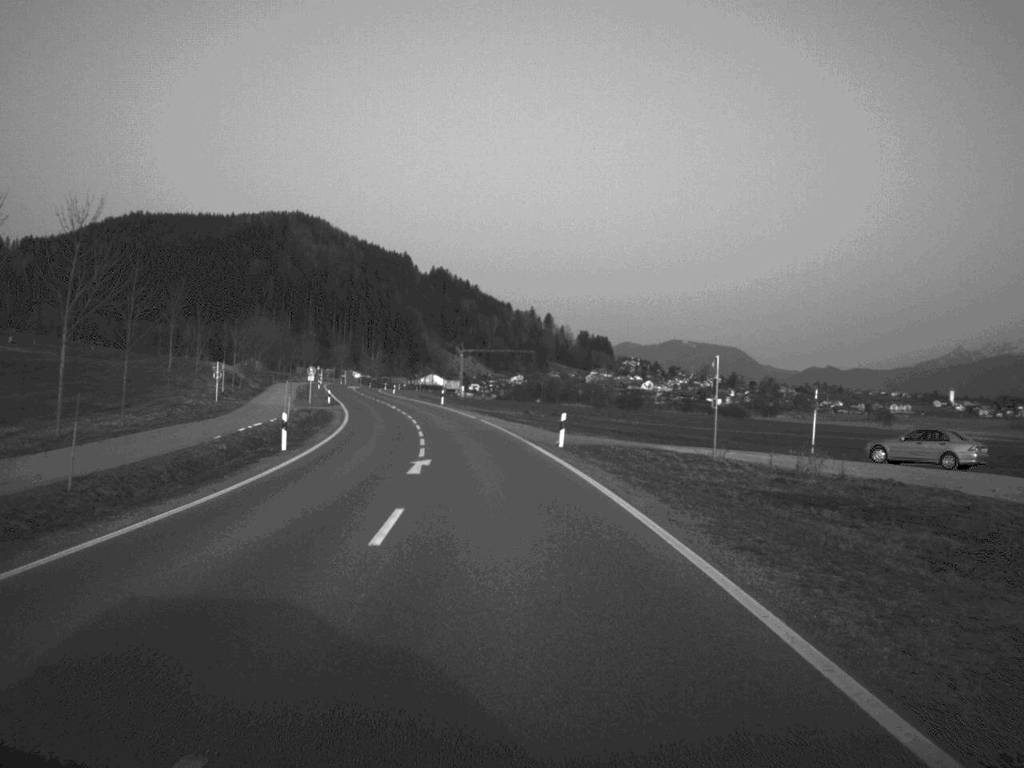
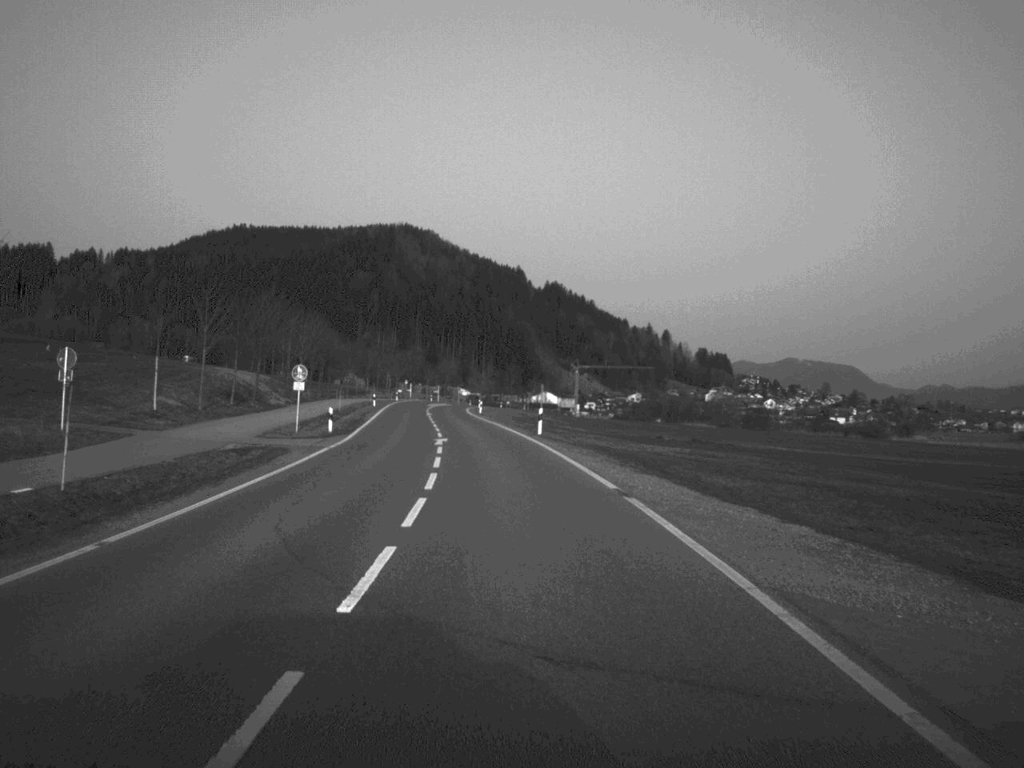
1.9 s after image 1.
(-1.8, +40.1) m; -5°
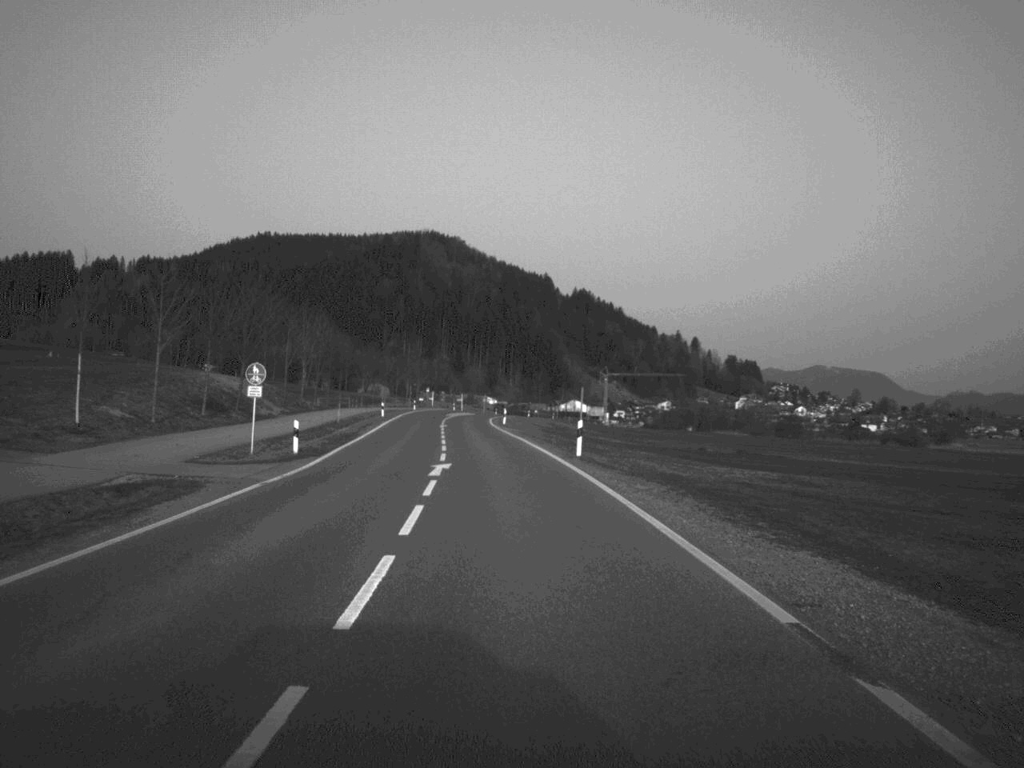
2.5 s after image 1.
(-0.1, +12.4) m; -1°
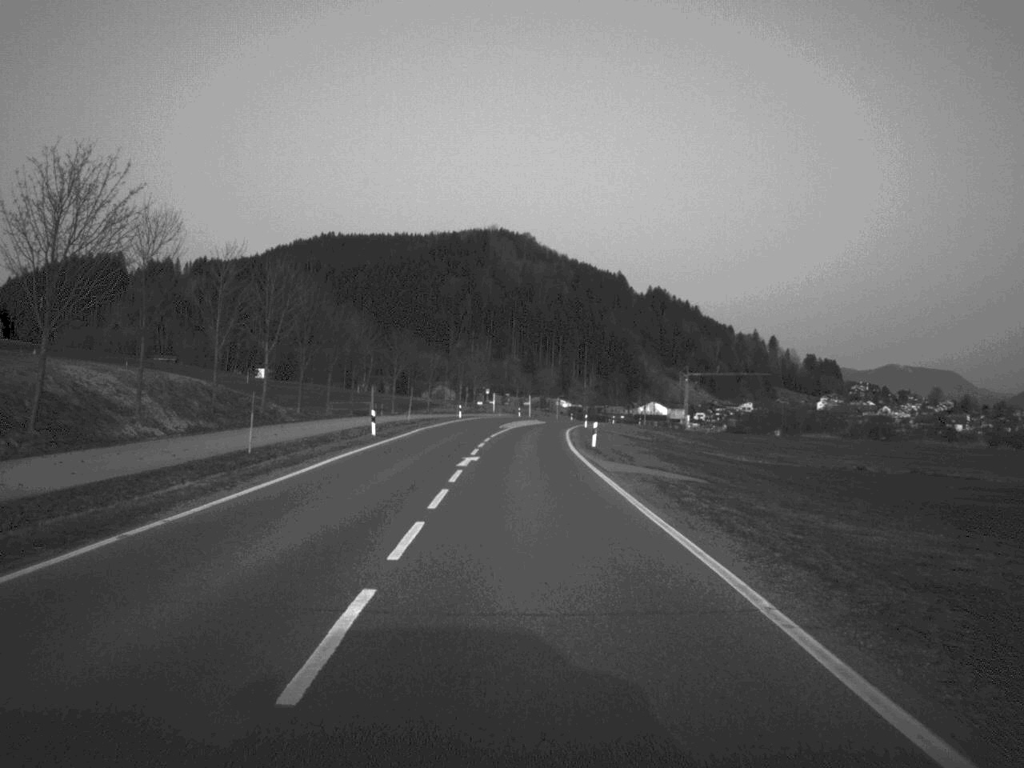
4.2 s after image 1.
(-1.1, +38.0) m; -3°
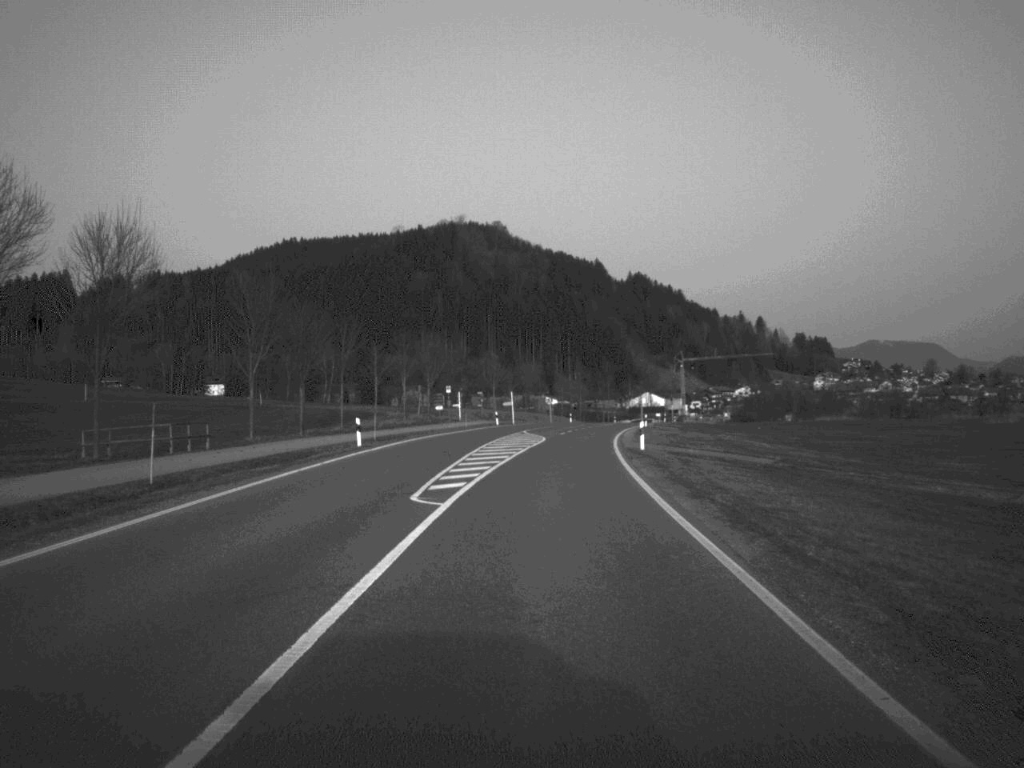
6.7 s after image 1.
(+0.1, +53.5) m; +1°
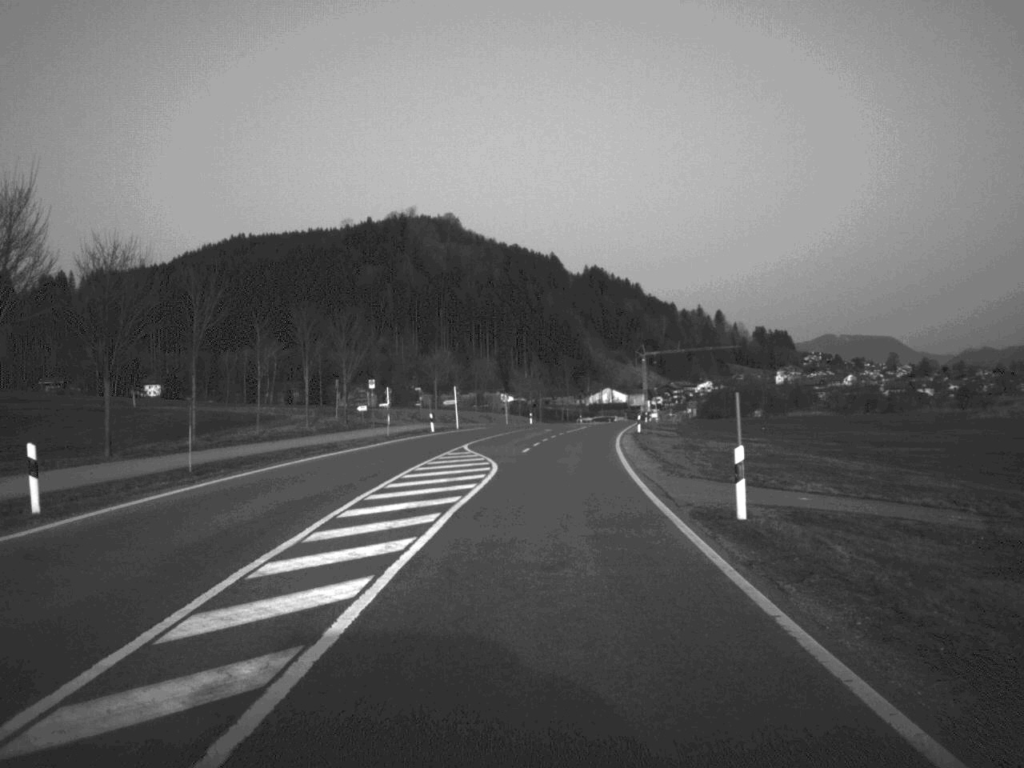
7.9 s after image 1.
(+0.5, +26.0) m; +2°
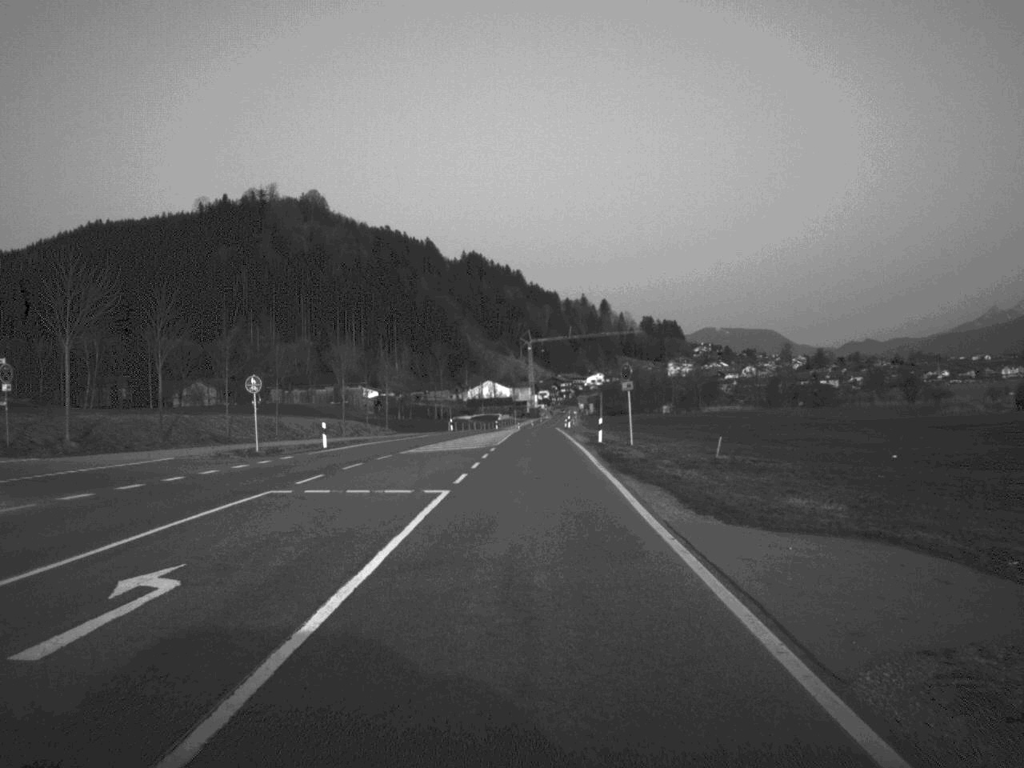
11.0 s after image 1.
(+3.5, +68.1) m; +5°
